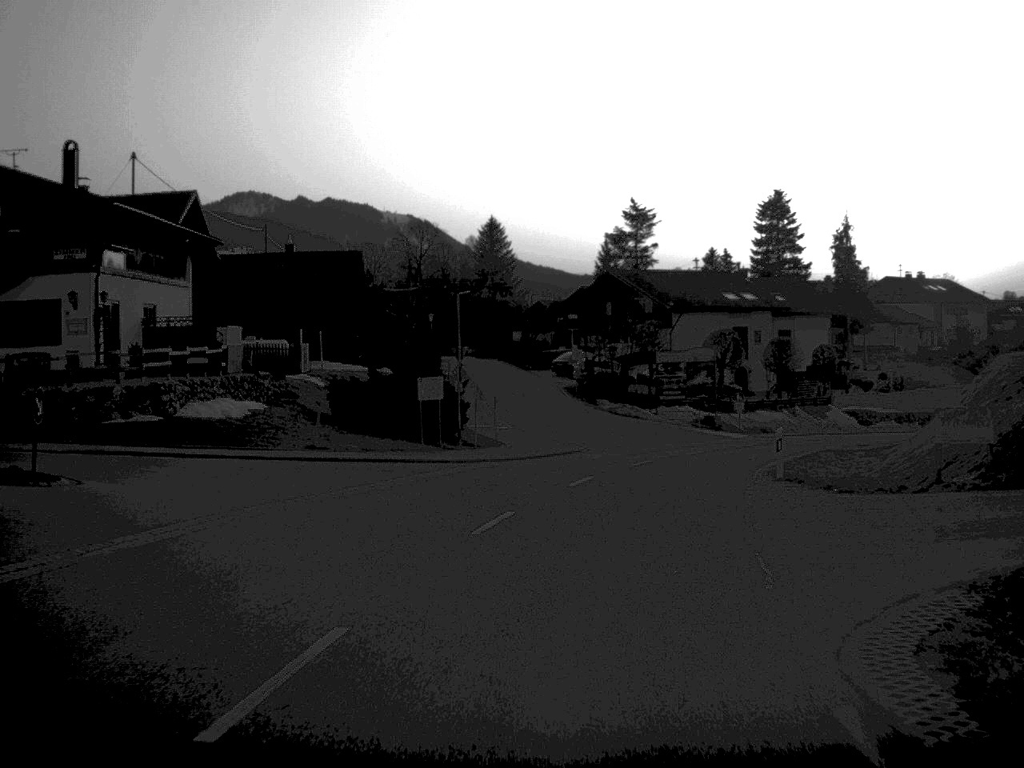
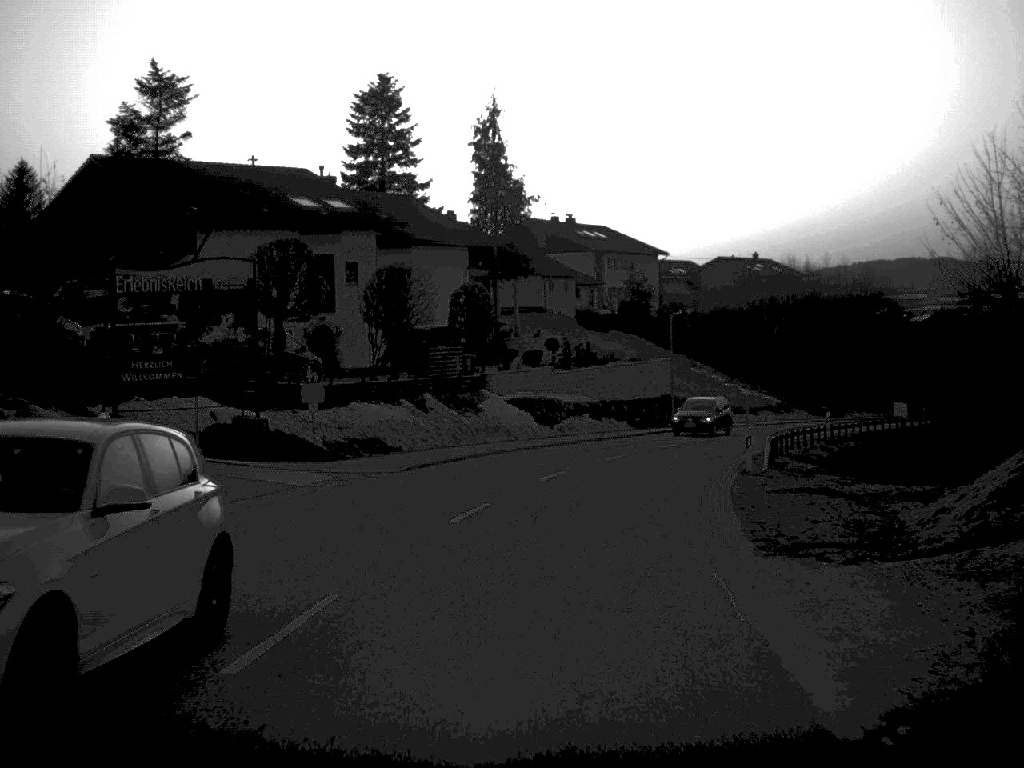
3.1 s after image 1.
(+7.0, +41.4) m; +18°
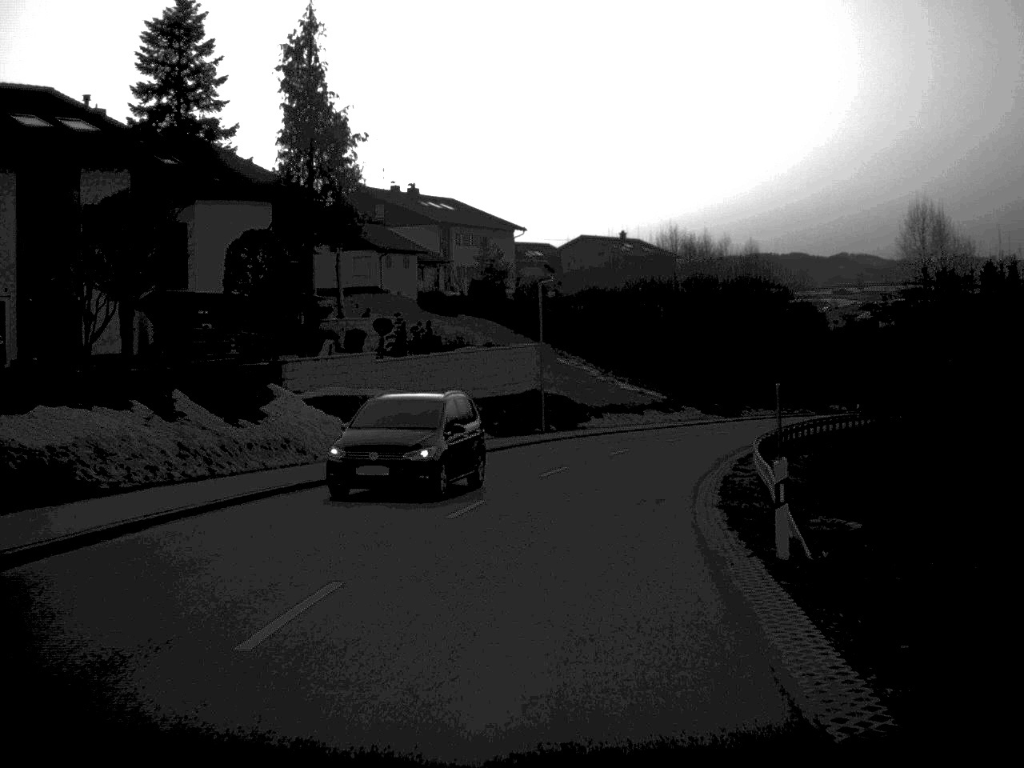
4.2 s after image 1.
(+1.0, +16.7) m; +7°
